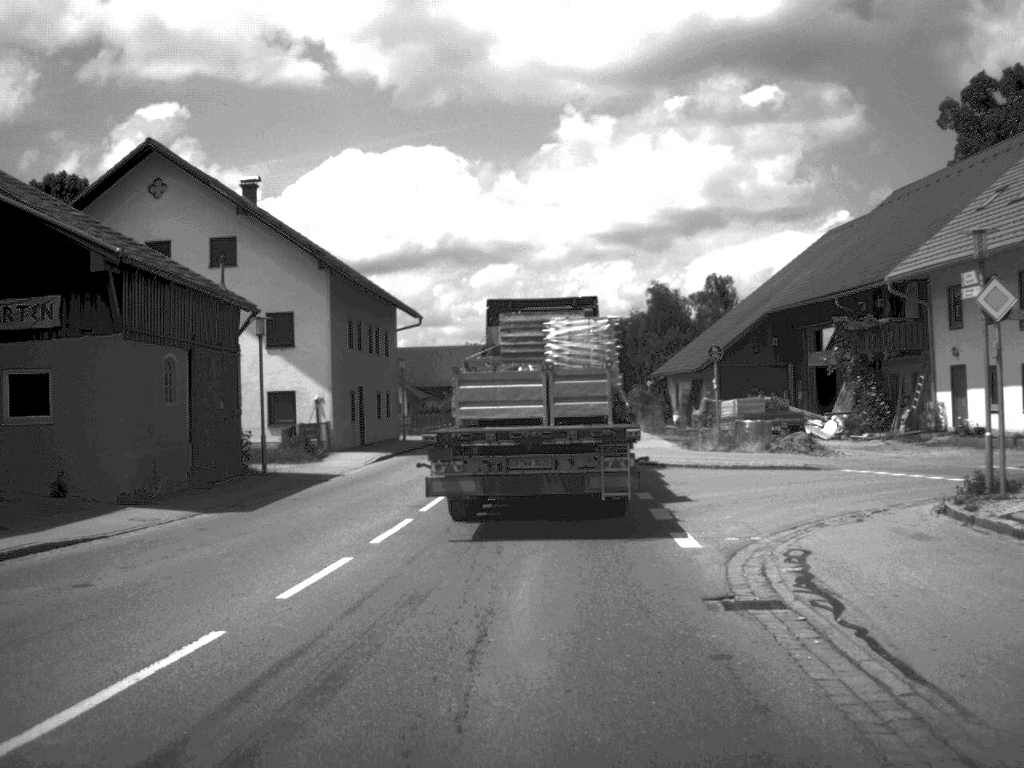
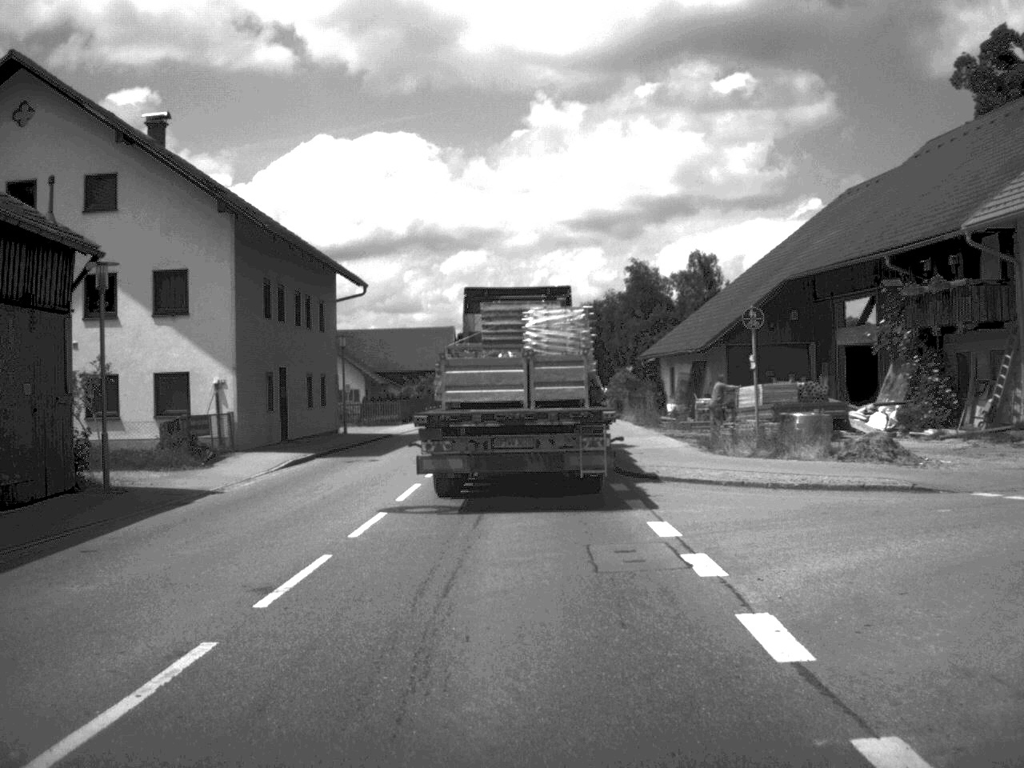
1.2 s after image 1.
(+0.1, +9.8) m; +1°
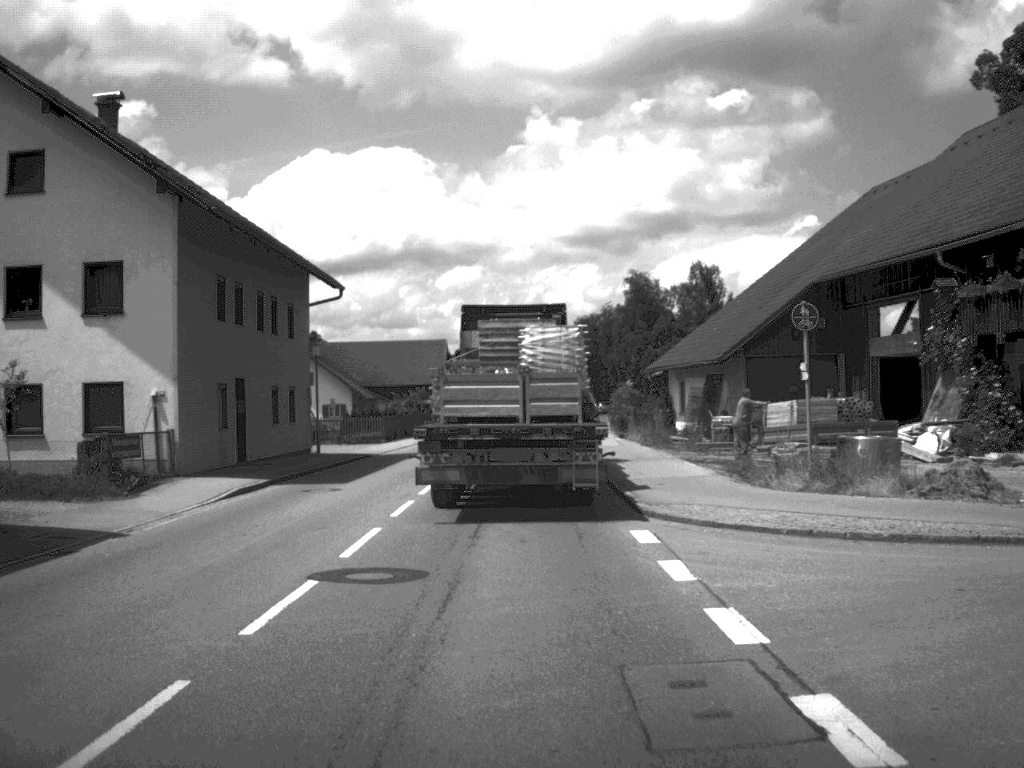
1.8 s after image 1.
(0.0, +5.0) m; 0°
